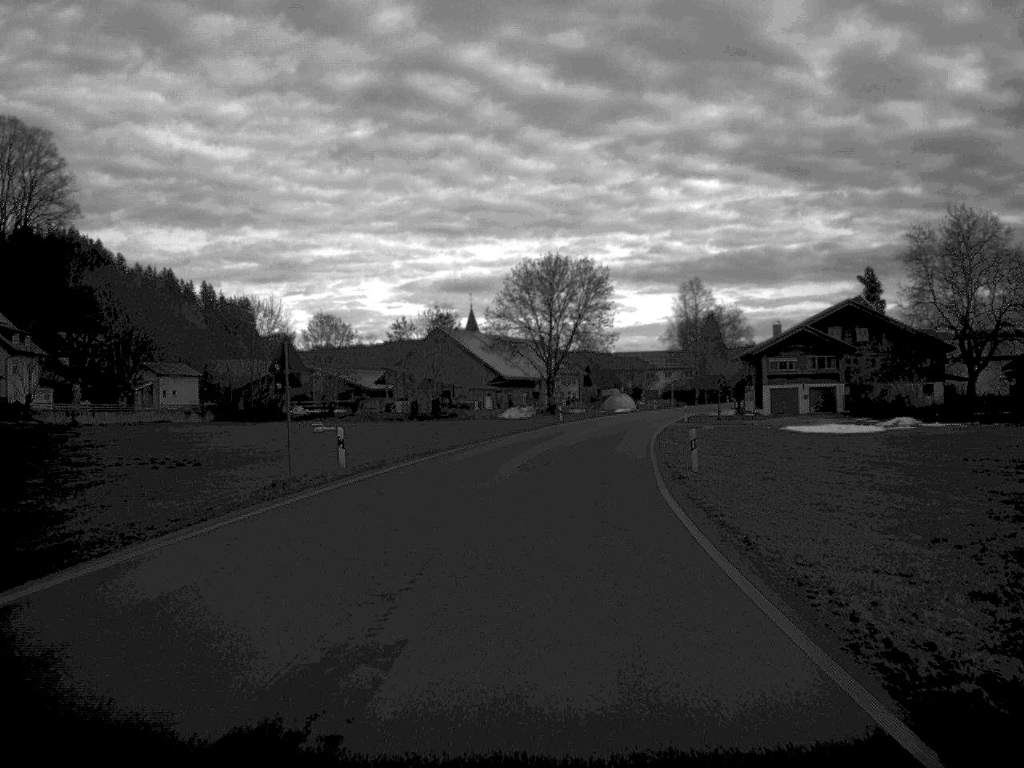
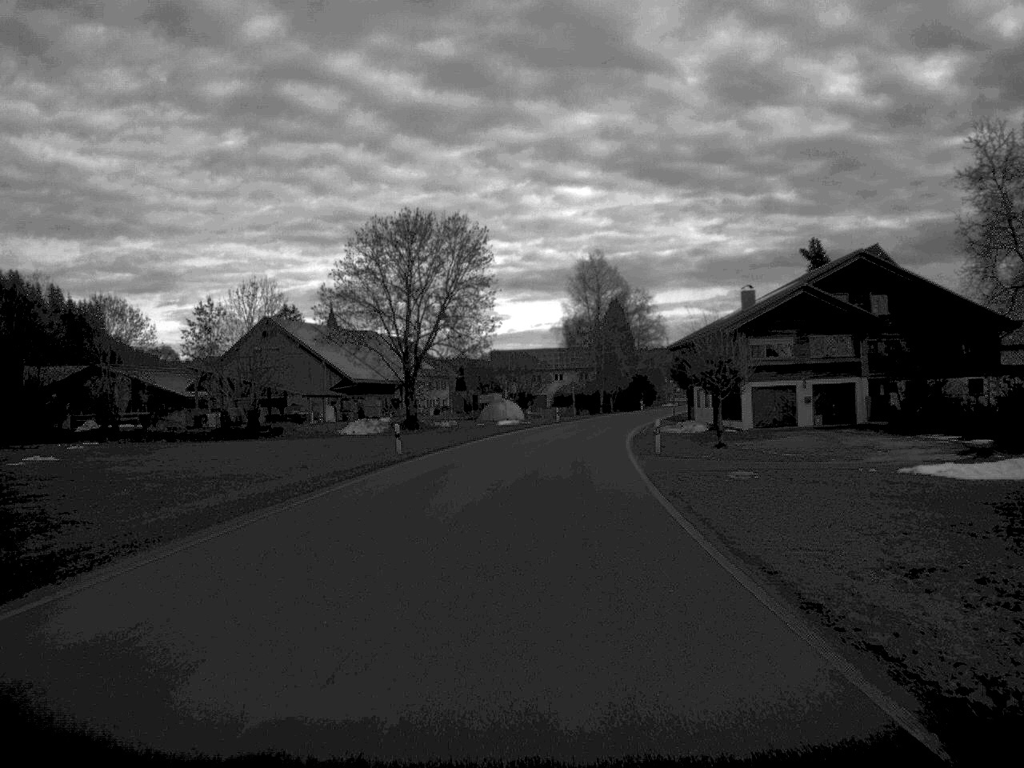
(+2.0, +40.6) m; +5°
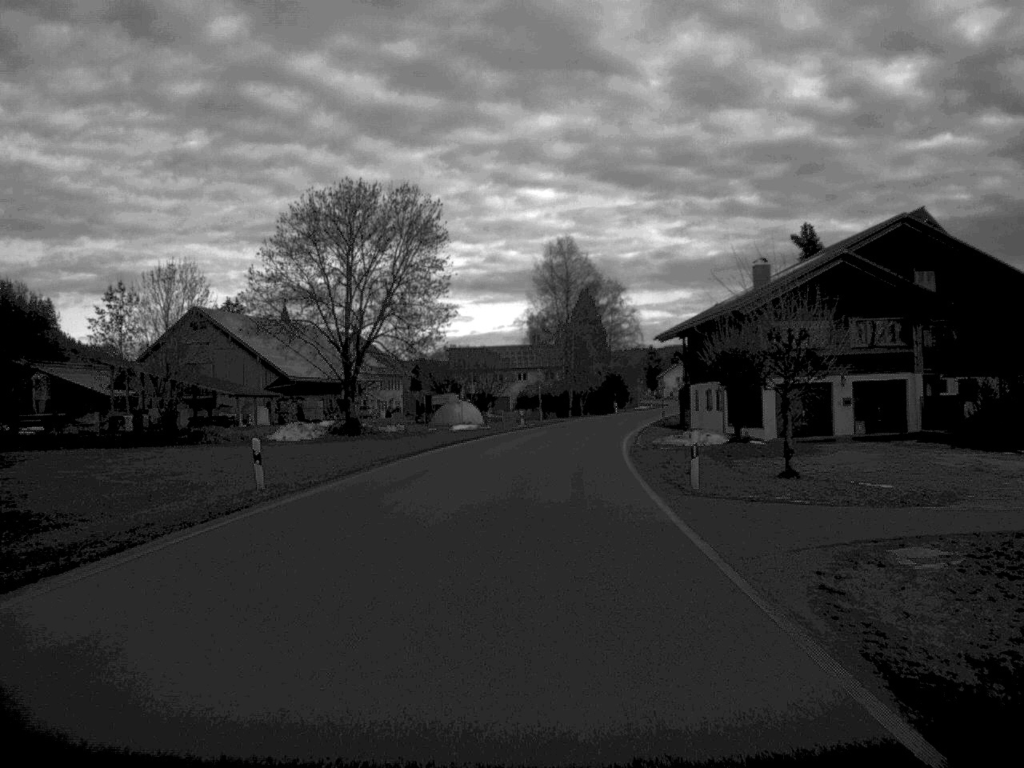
(+0.2, +15.4) m; +2°
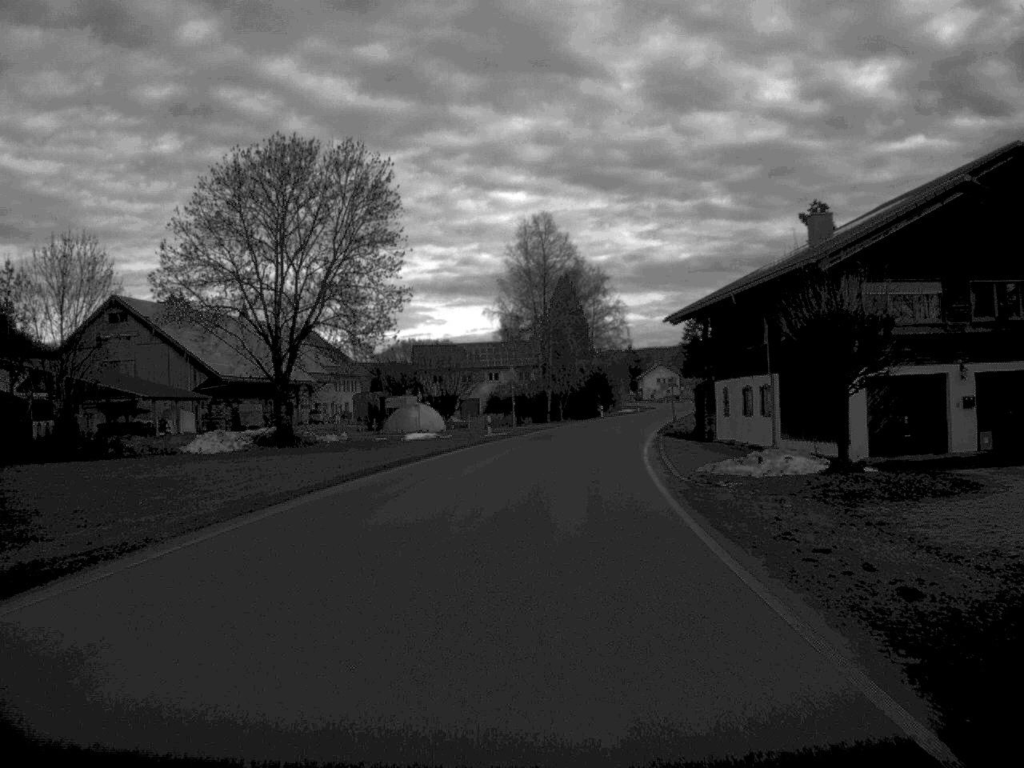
(+0.2, +17.4) m; +1°
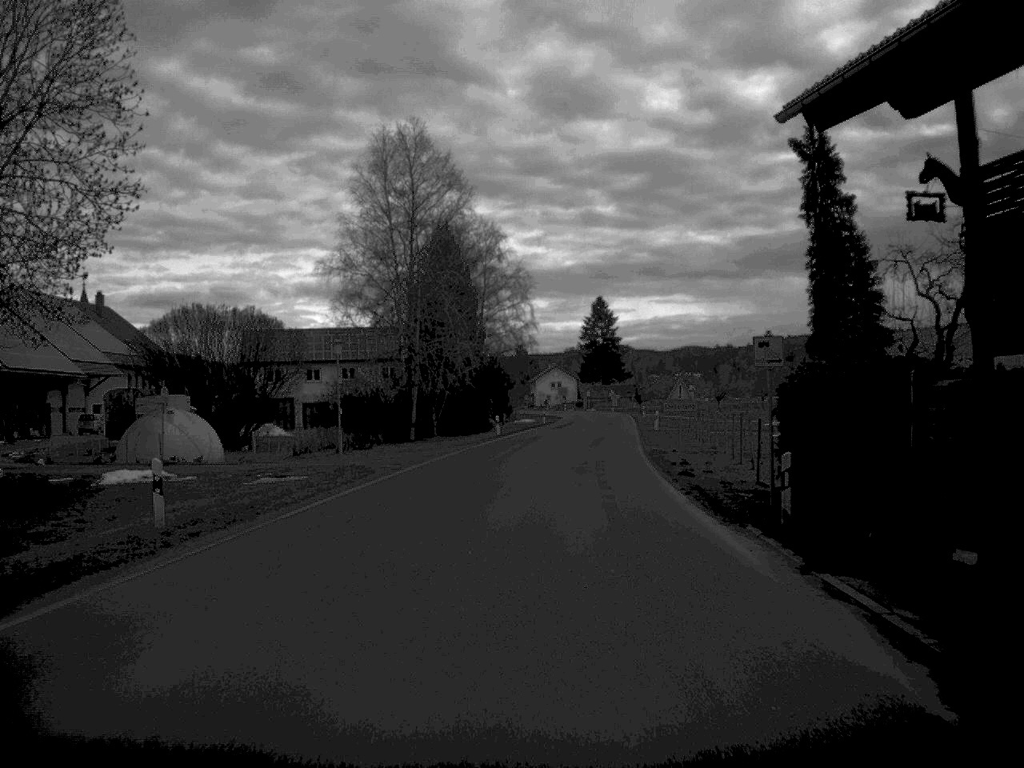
(+1.5, +39.5) m; +5°
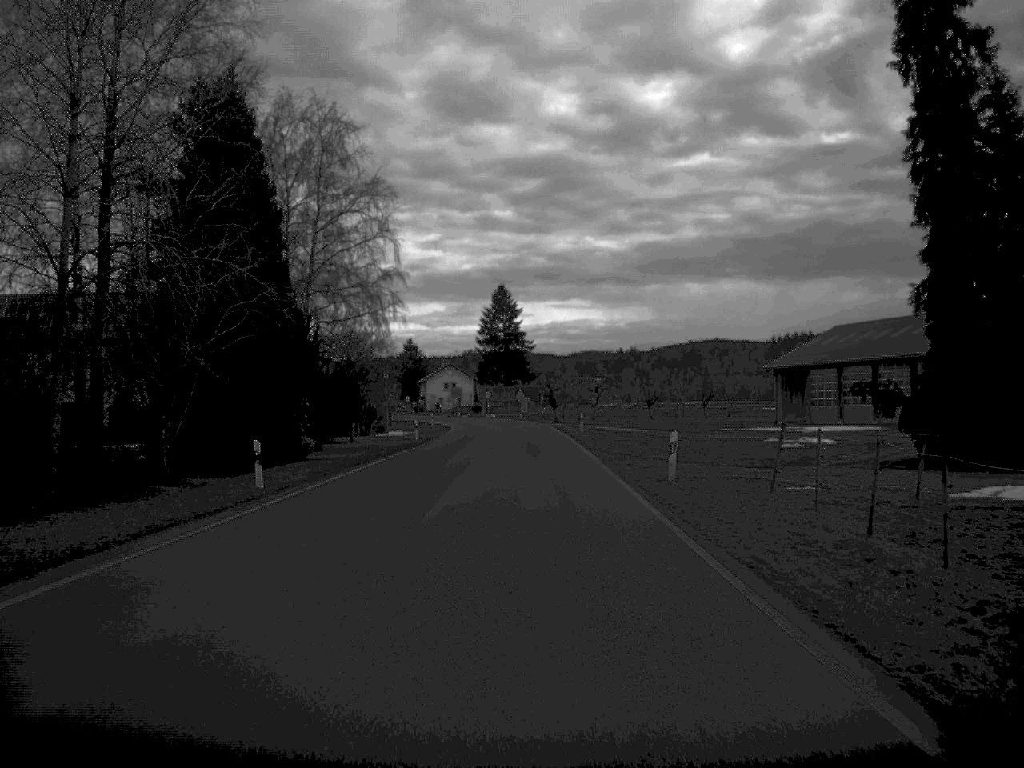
(+1.7, +40.8) m; +4°
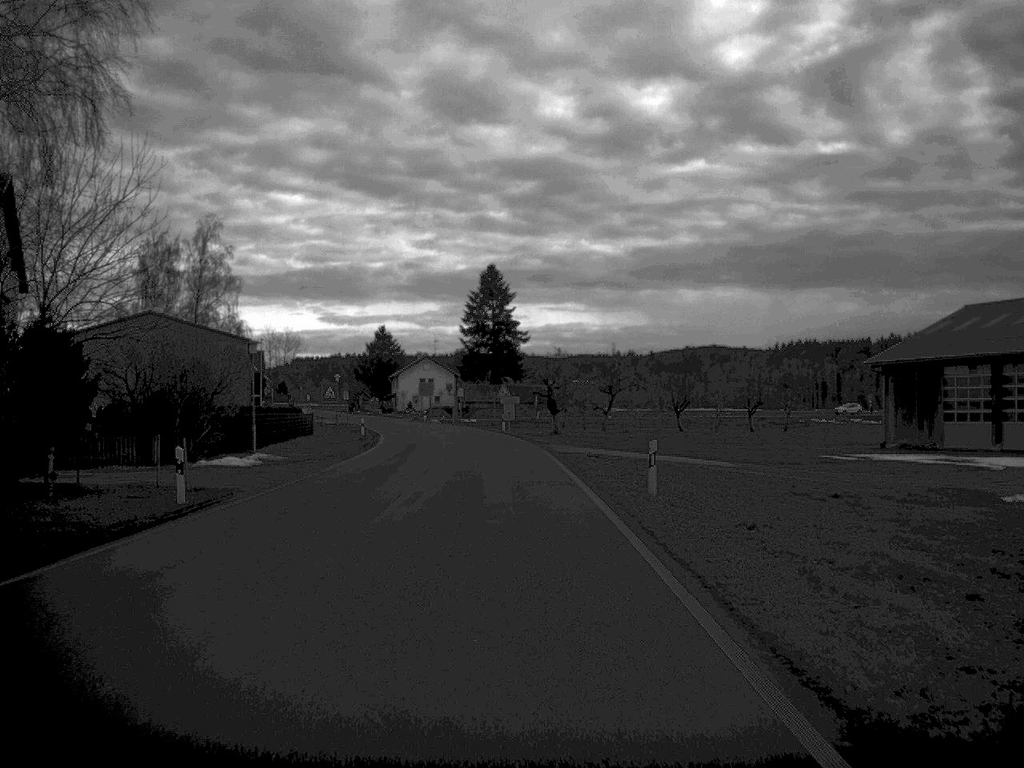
(+0.3, +41.1) m; 0°
